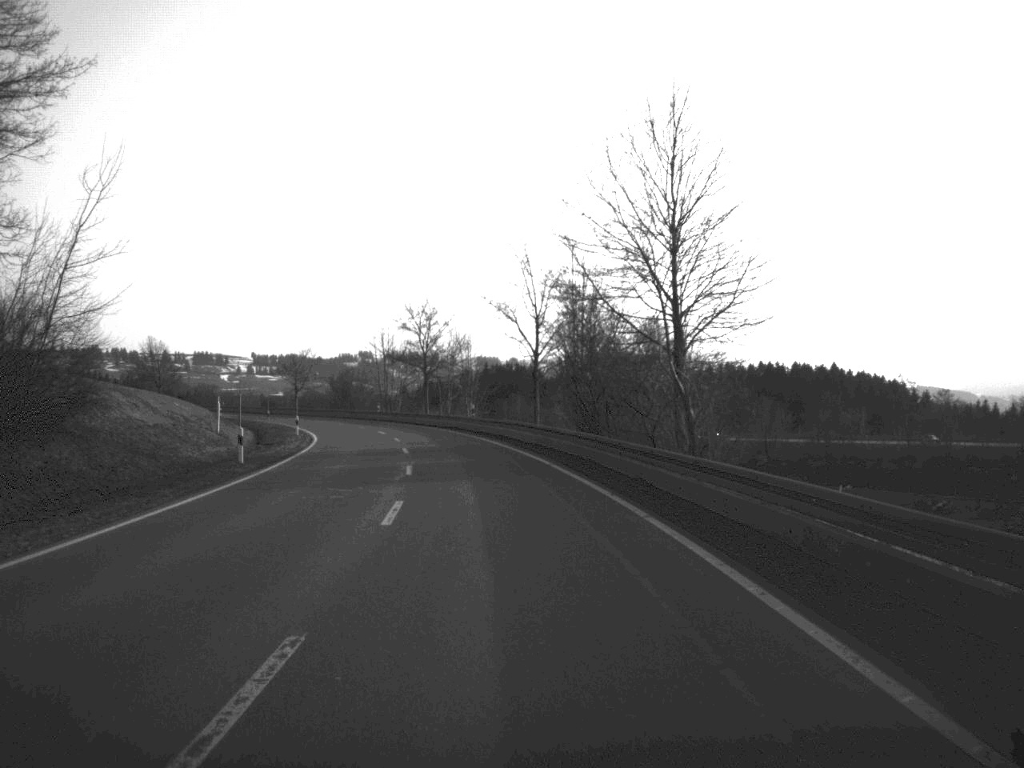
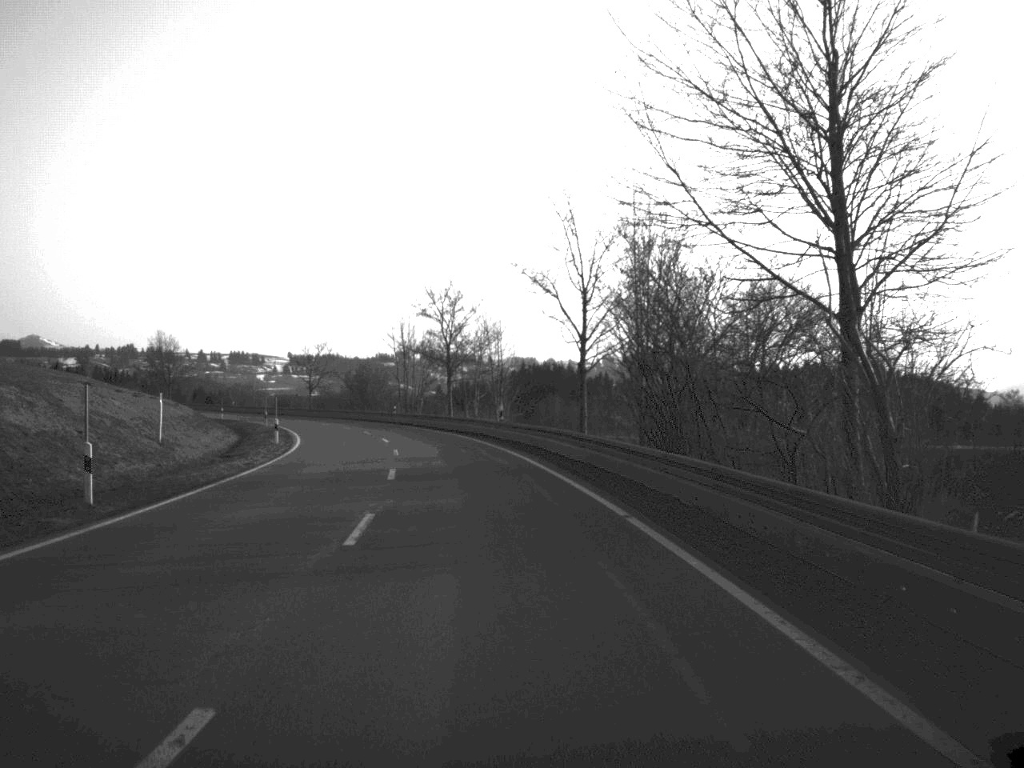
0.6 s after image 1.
(-0.2, +14.3) m; -2°
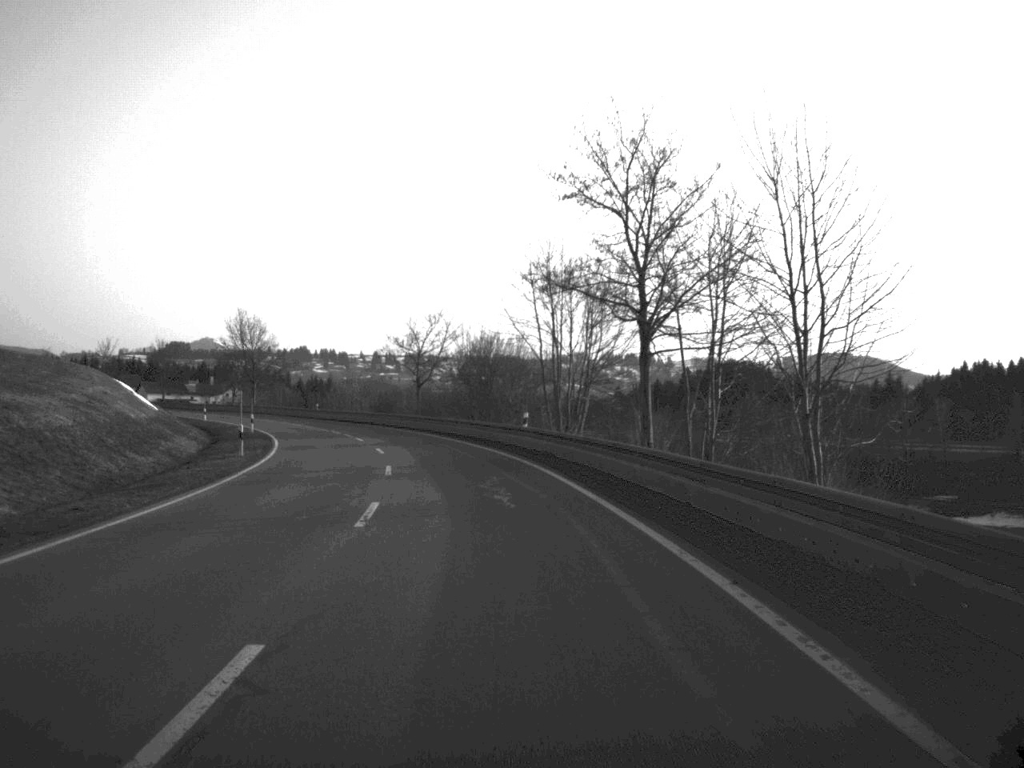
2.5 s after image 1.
(-3.2, +46.2) m; -8°
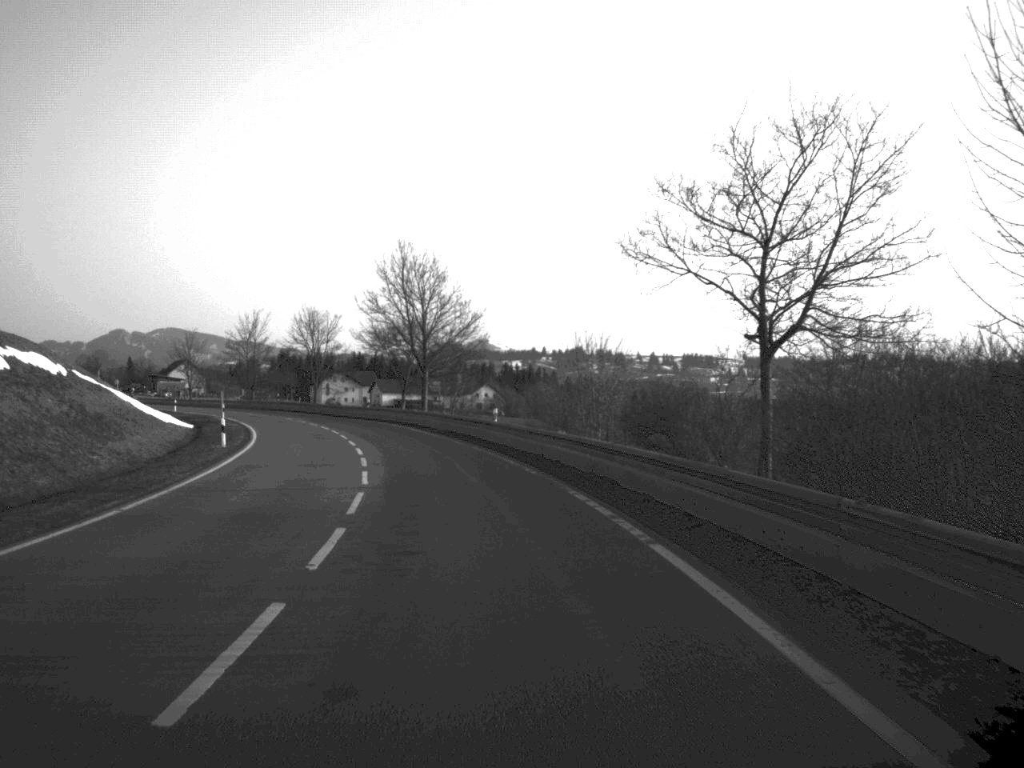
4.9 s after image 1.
(-6.1, +57.8) m; -12°
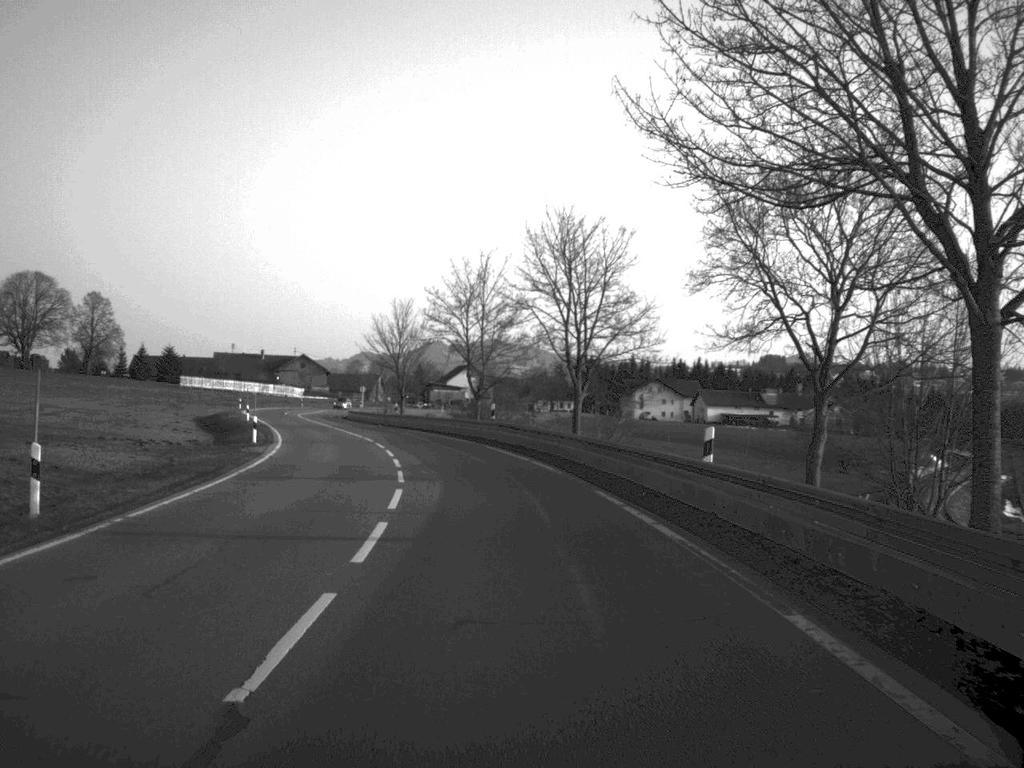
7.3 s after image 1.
(-7.3, +58.7) m; -14°
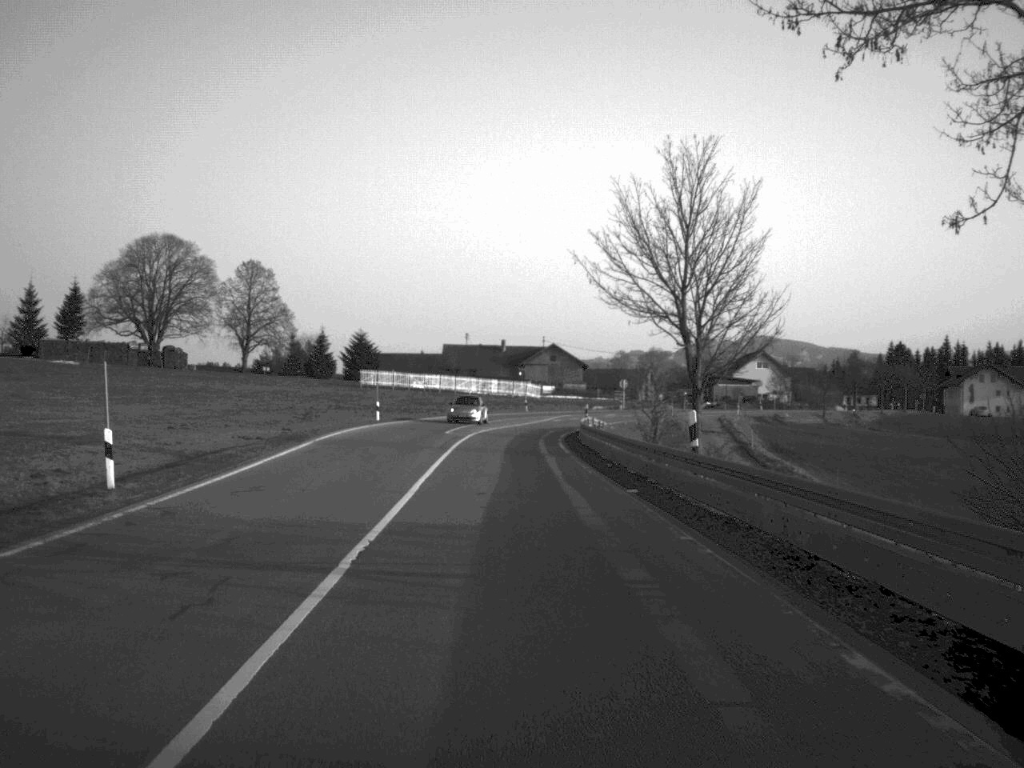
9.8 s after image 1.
(-6.0, +57.0) m; -12°
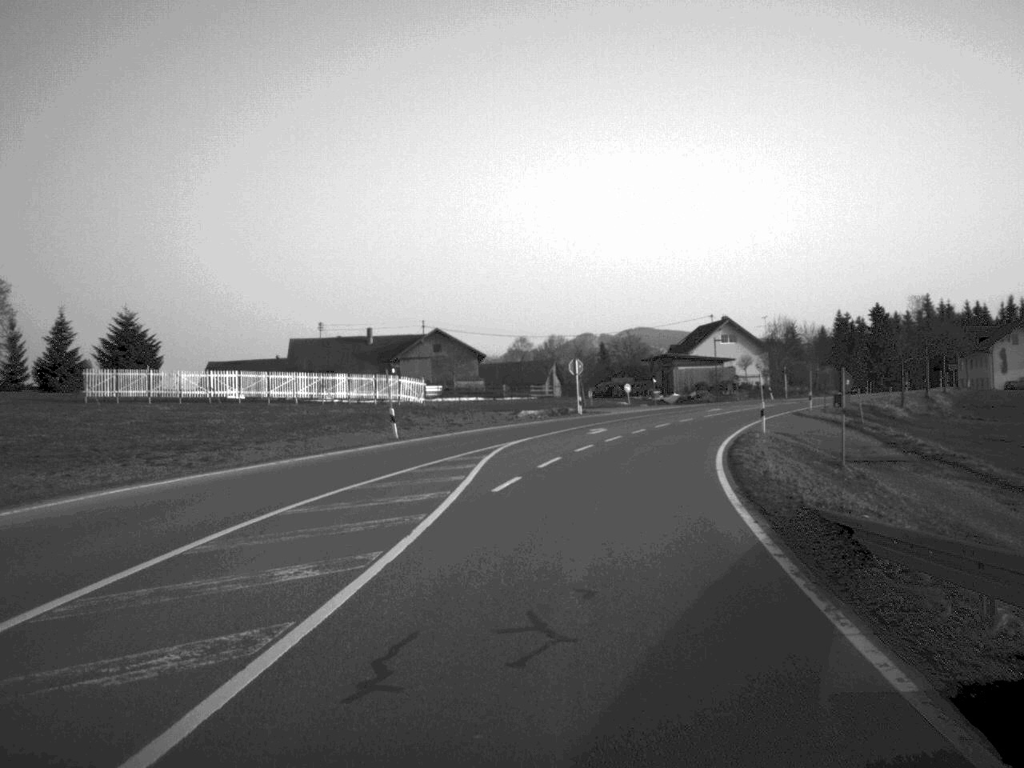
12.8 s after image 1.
(+0.7, +63.2) m; +6°
